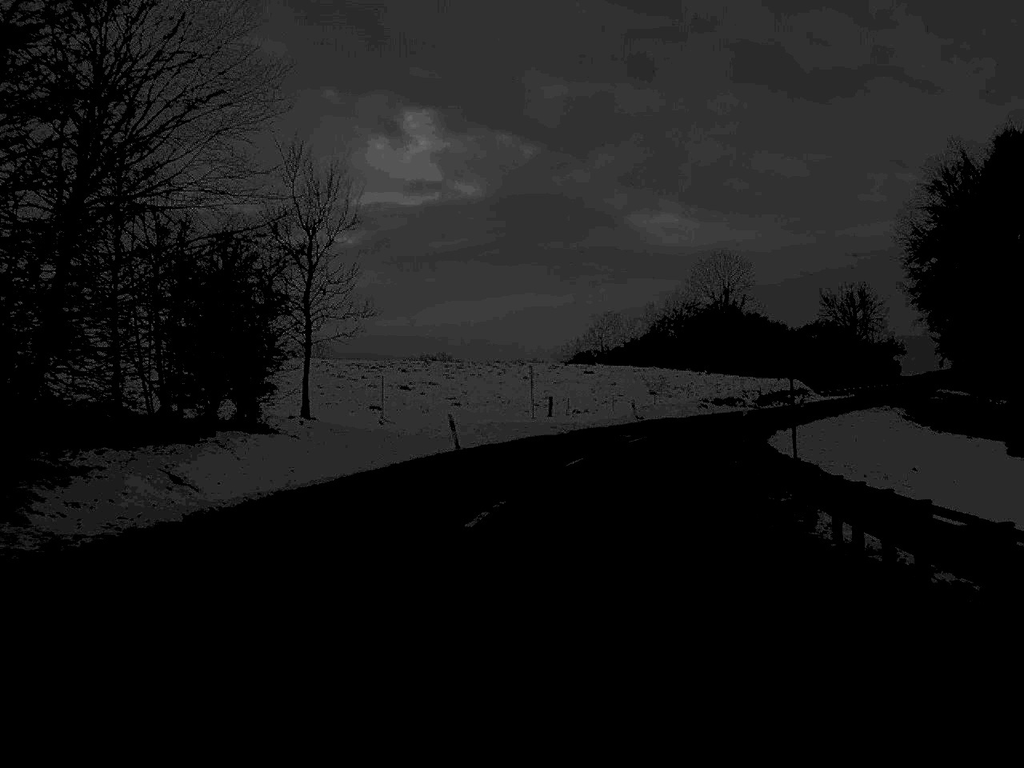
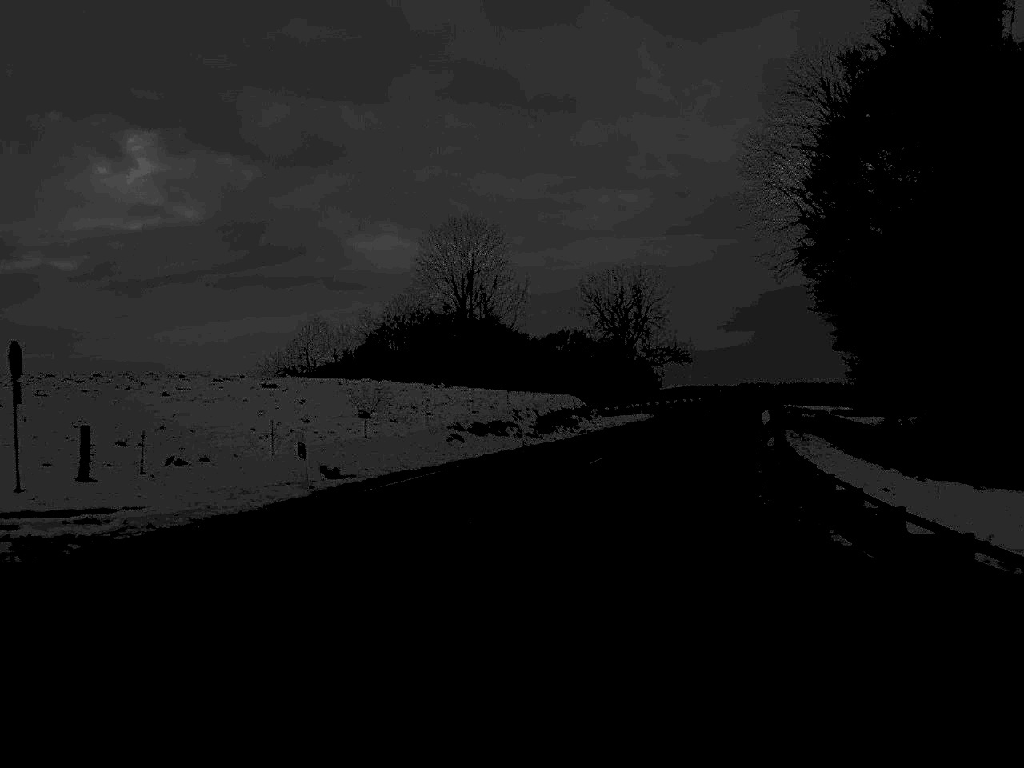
(+3.7, +35.7) m; +13°
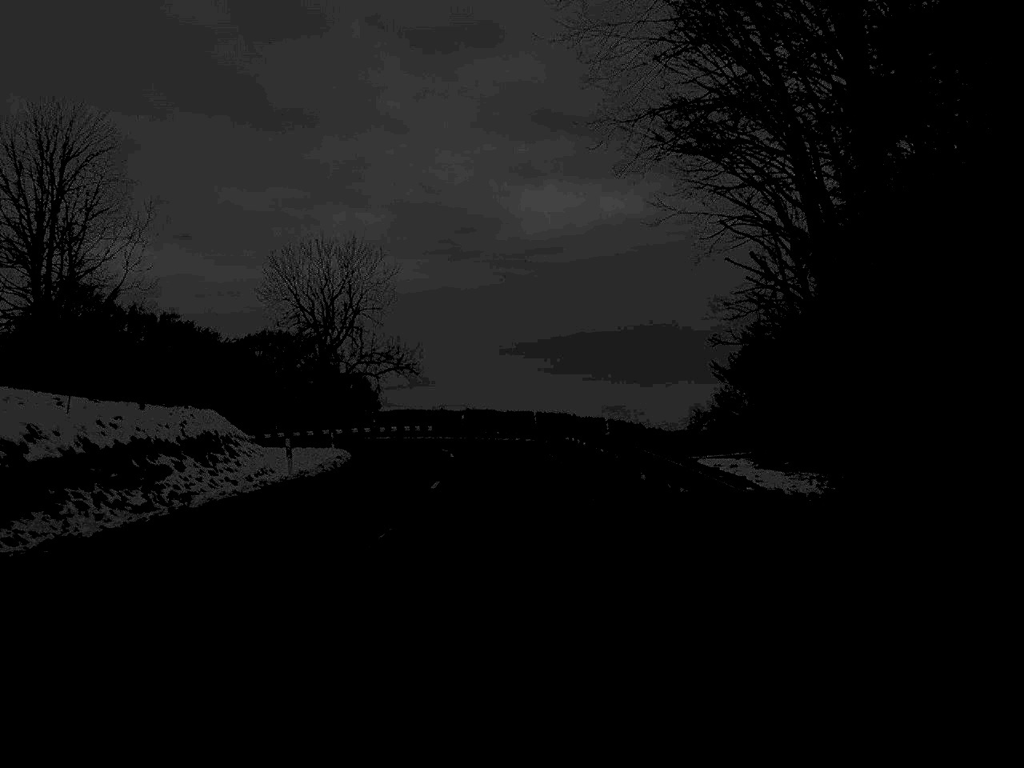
(+4.6, +37.7) m; +12°
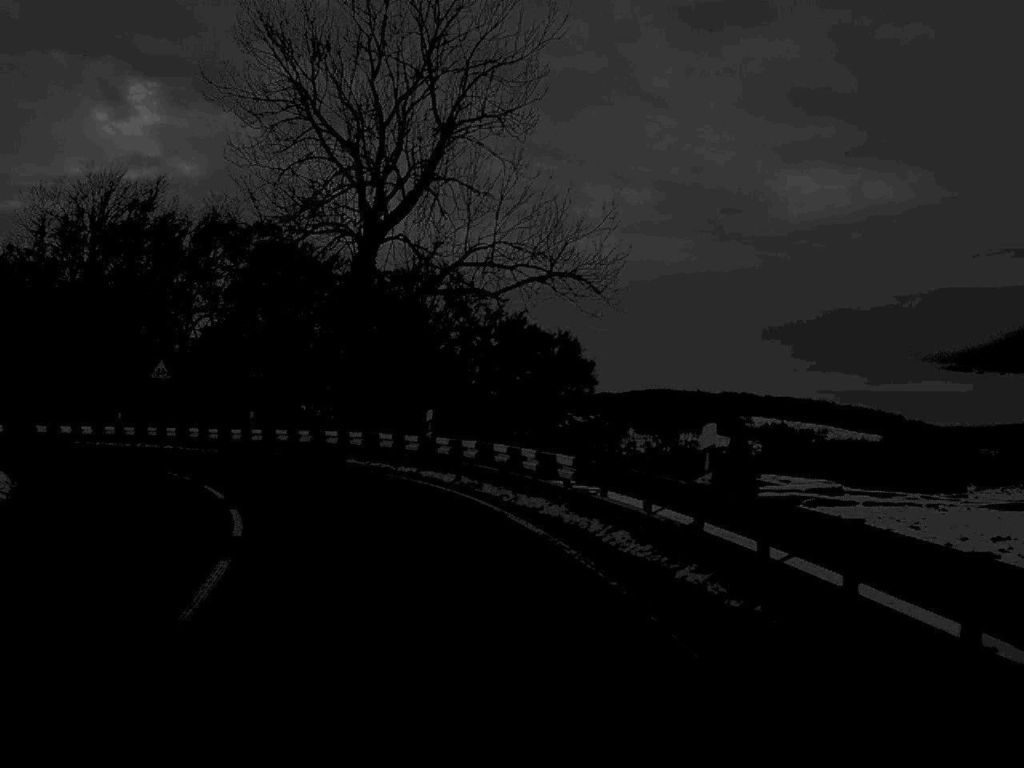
(-2.7, +57.0) m; -12°
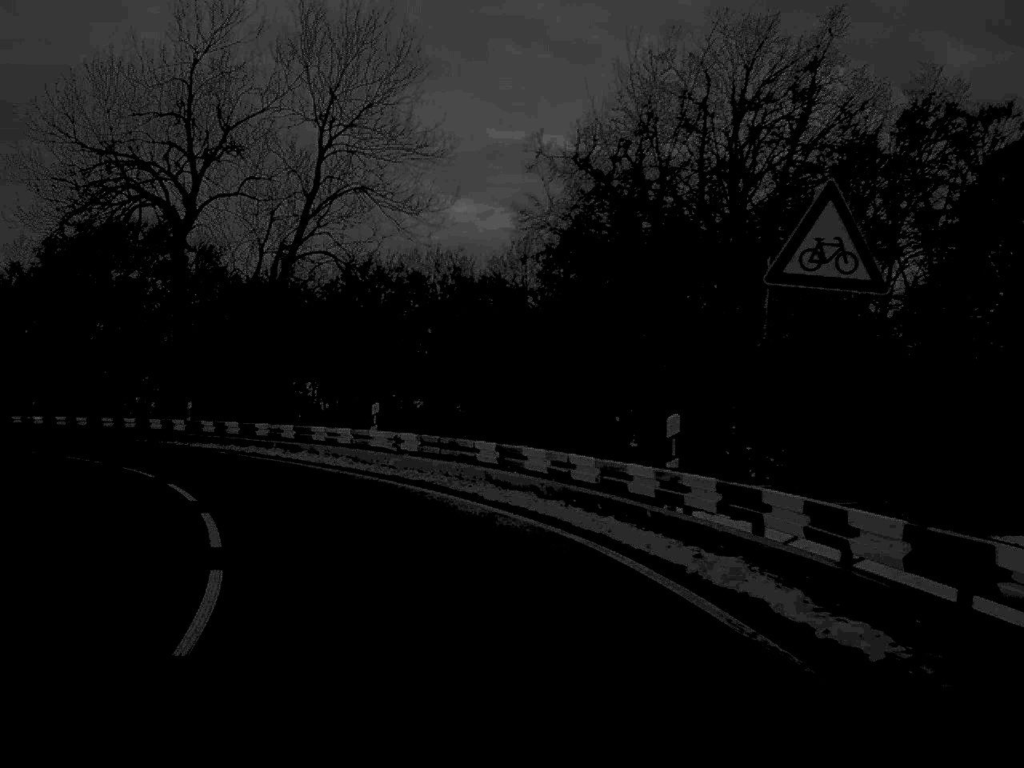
(-9.7, +35.8) m; -31°
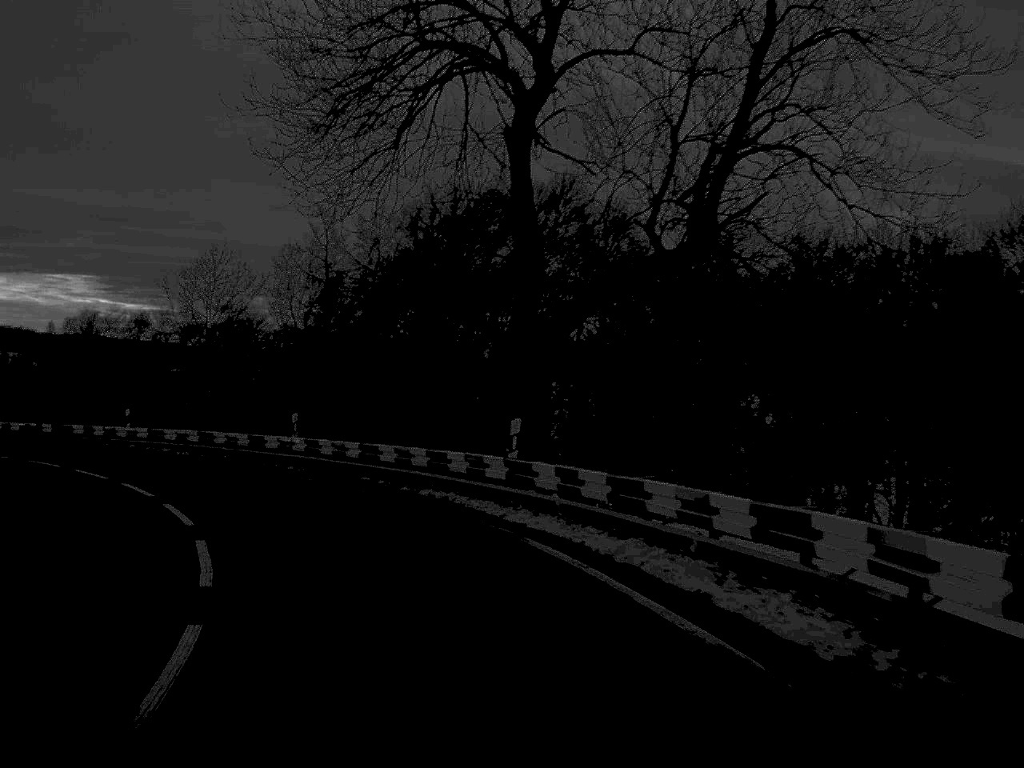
(-3.4, +20.2) m; -19°
